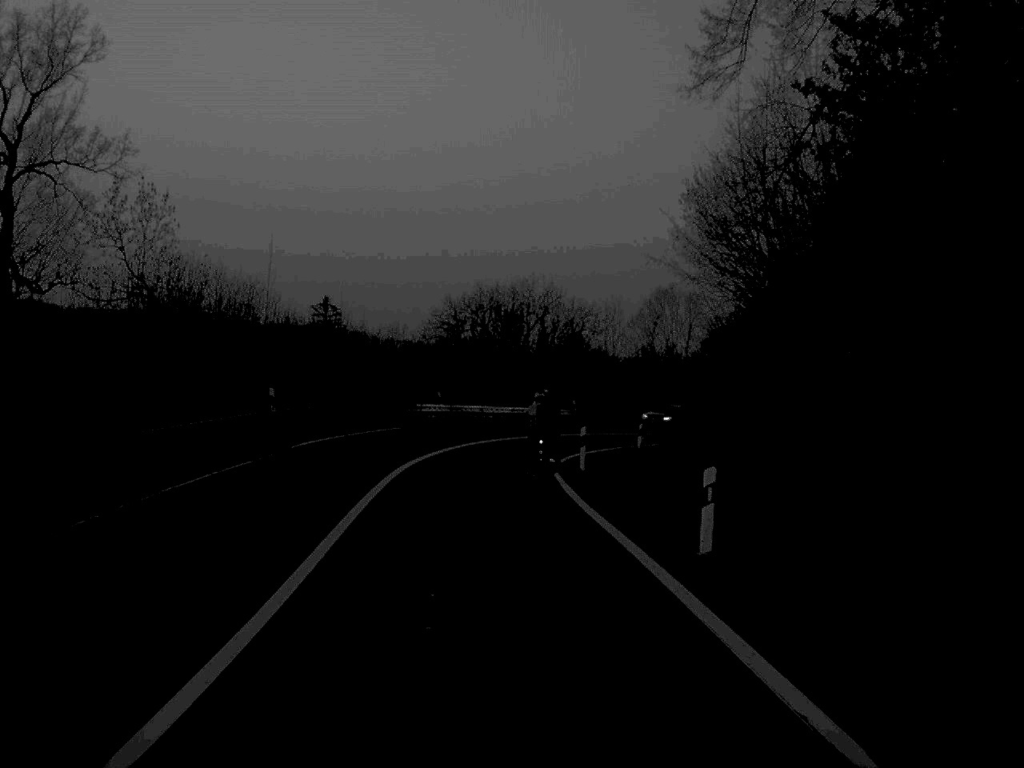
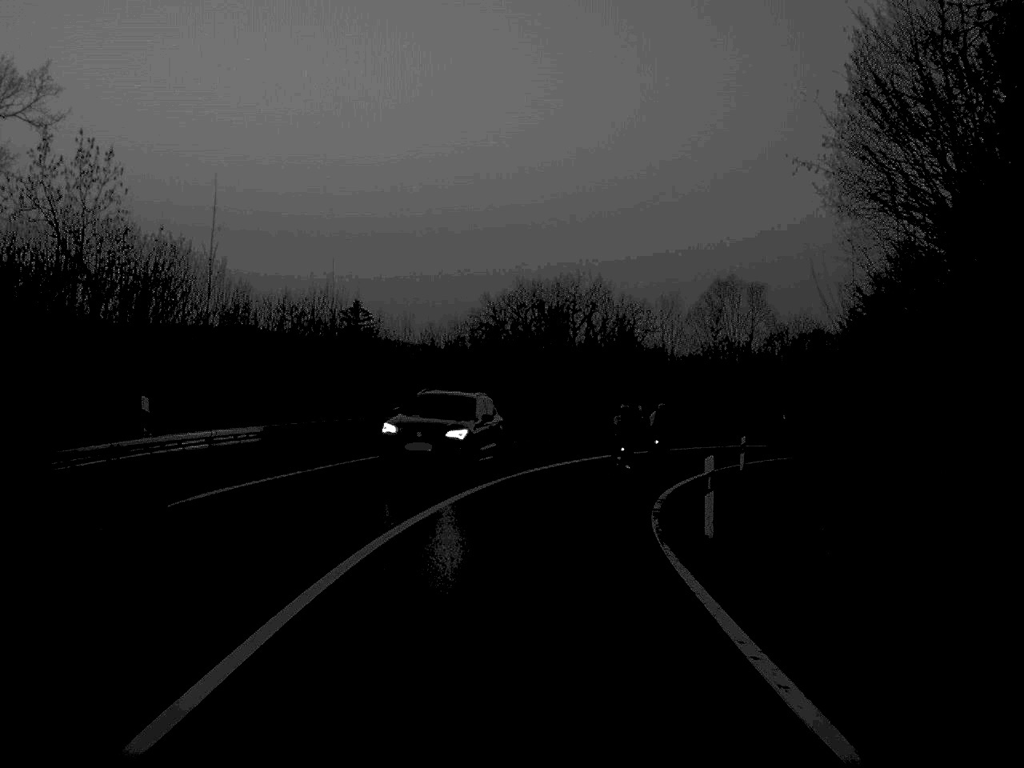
(-0.3, +13.9) m; -2°
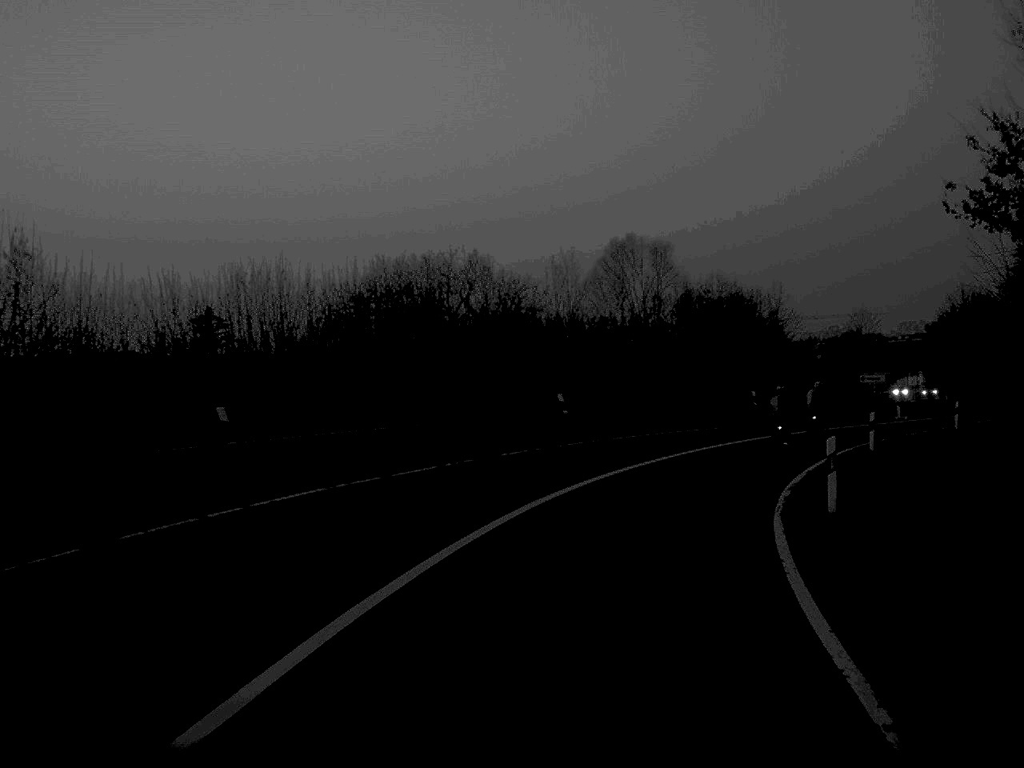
(+0.6, +20.2) m; +5°
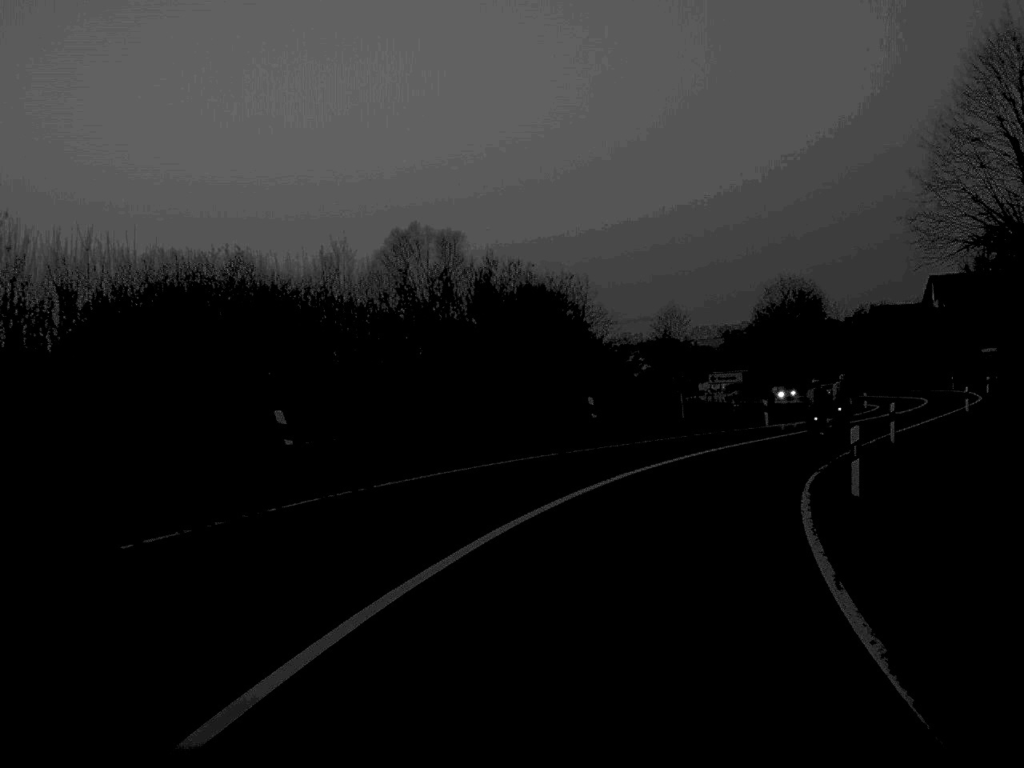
(+1.2, +15.0) m; +9°
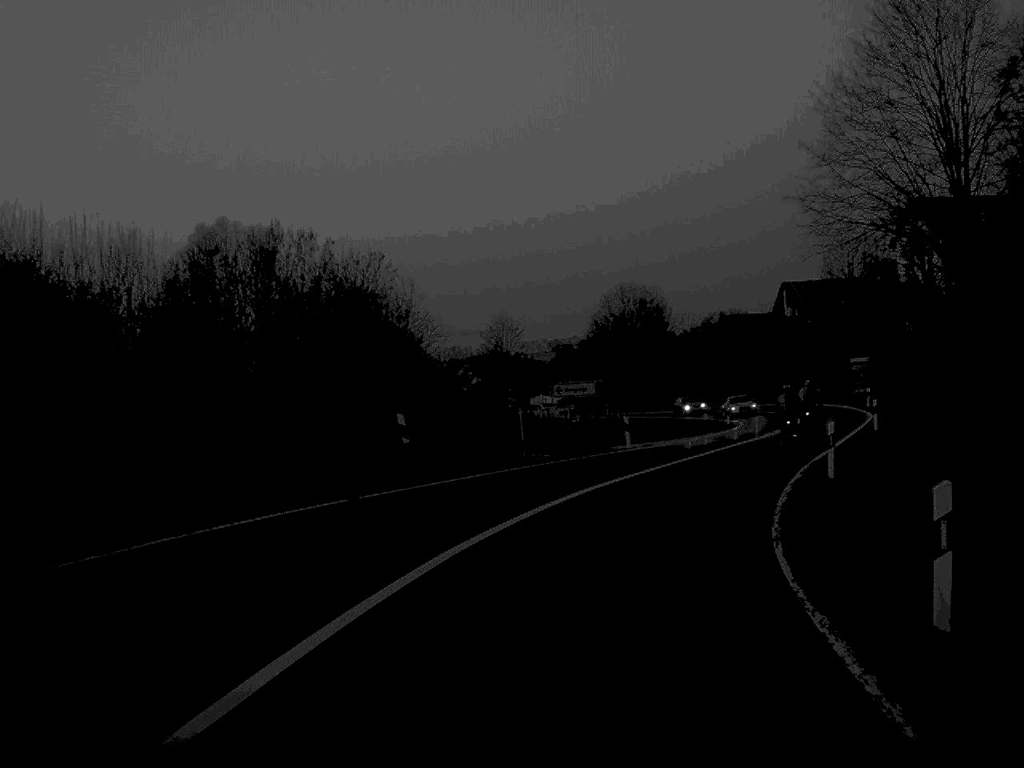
(+0.6, +9.7) m; +8°
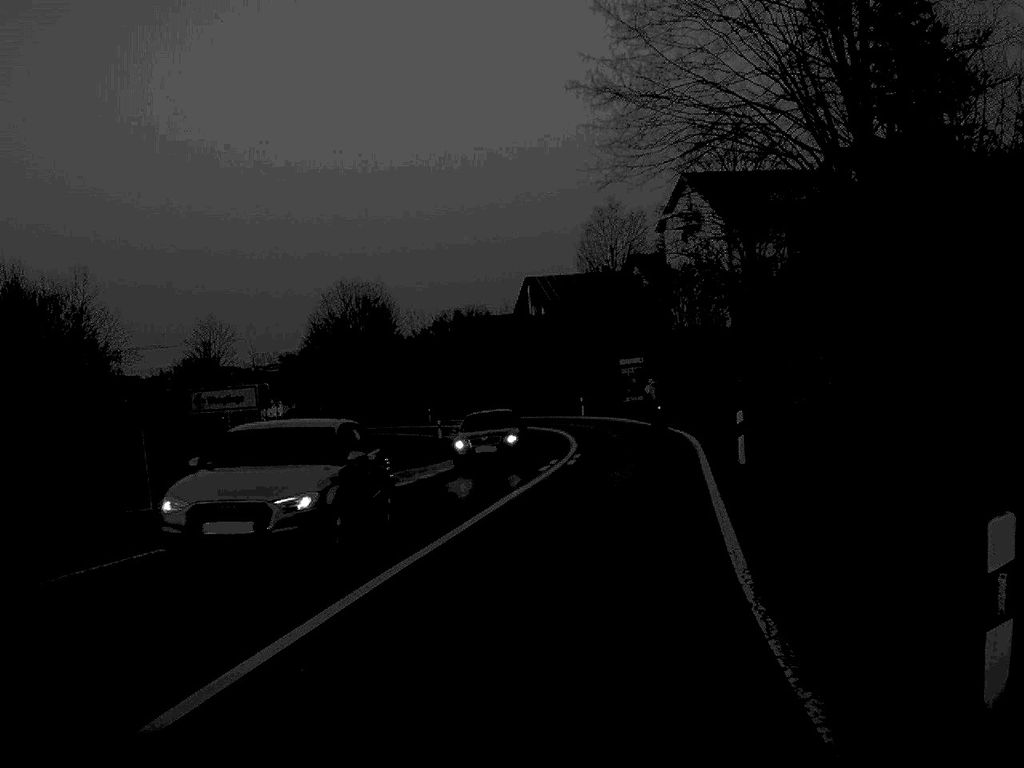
(+2.0, +17.6) m; +12°
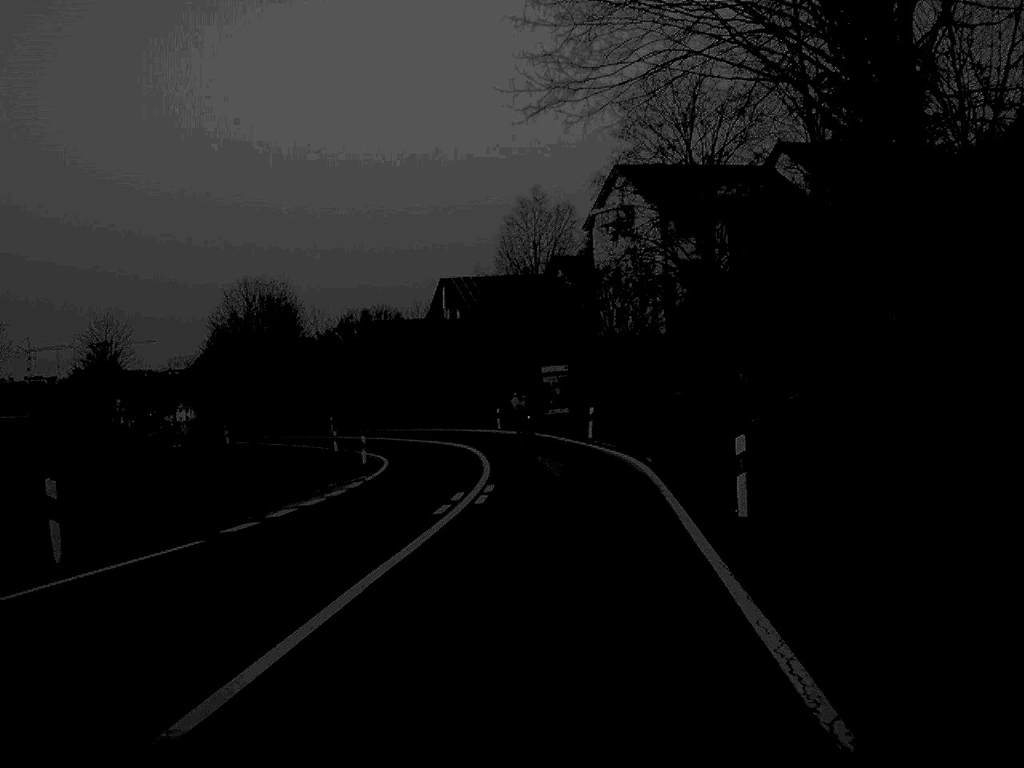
(+0.3, +8.3) m; +4°
